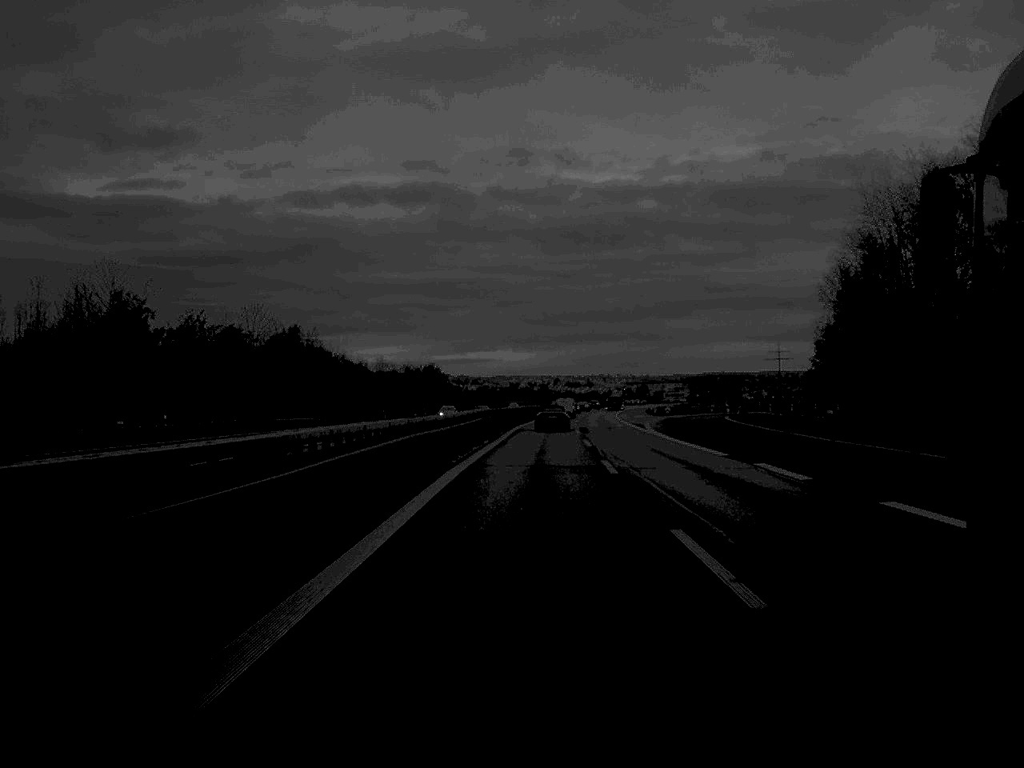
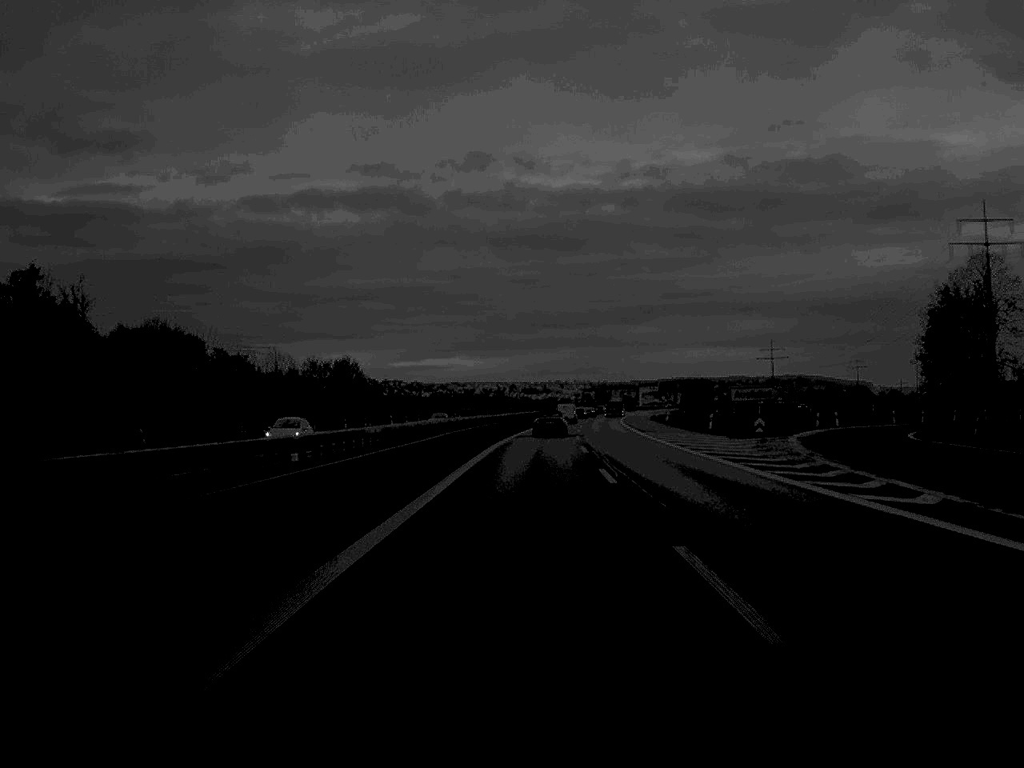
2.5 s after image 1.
(+1.3, +74.7) m; +2°
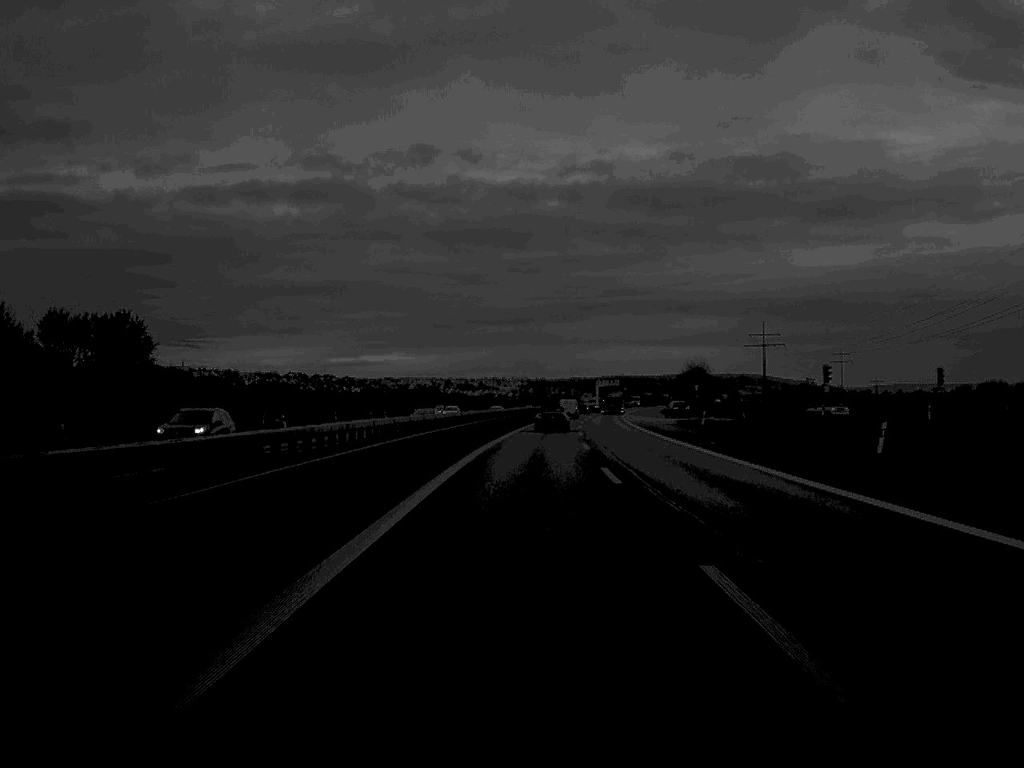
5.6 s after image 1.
(+2.2, +93.7) m; +3°
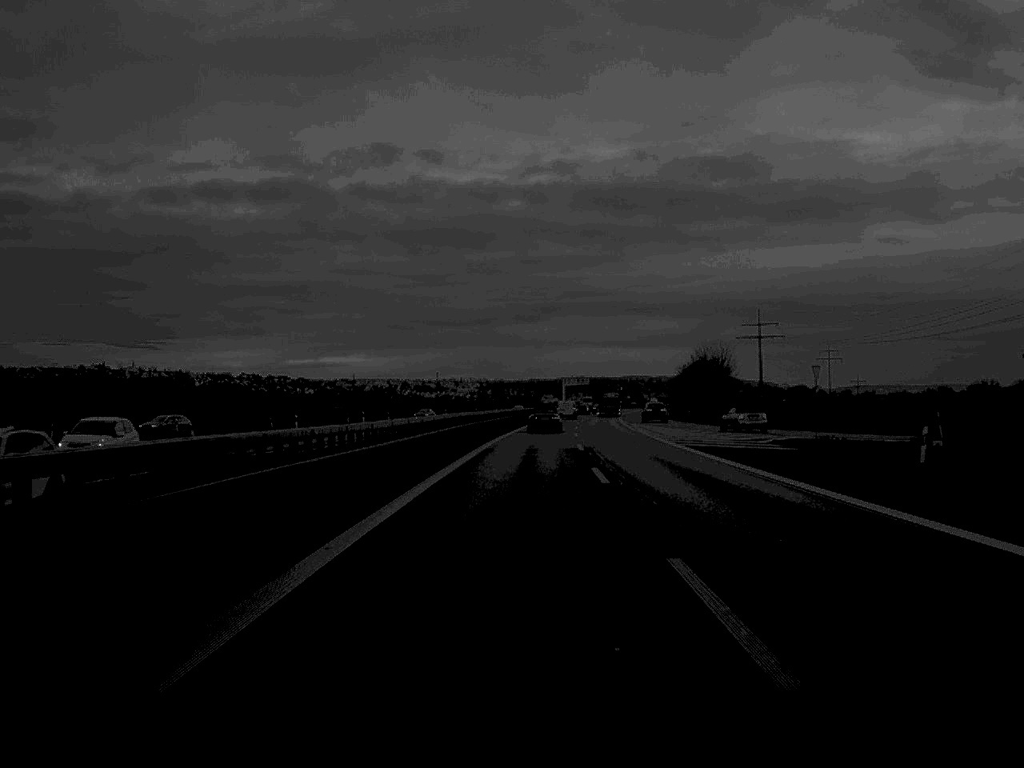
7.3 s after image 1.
(+0.9, +54.3) m; +2°
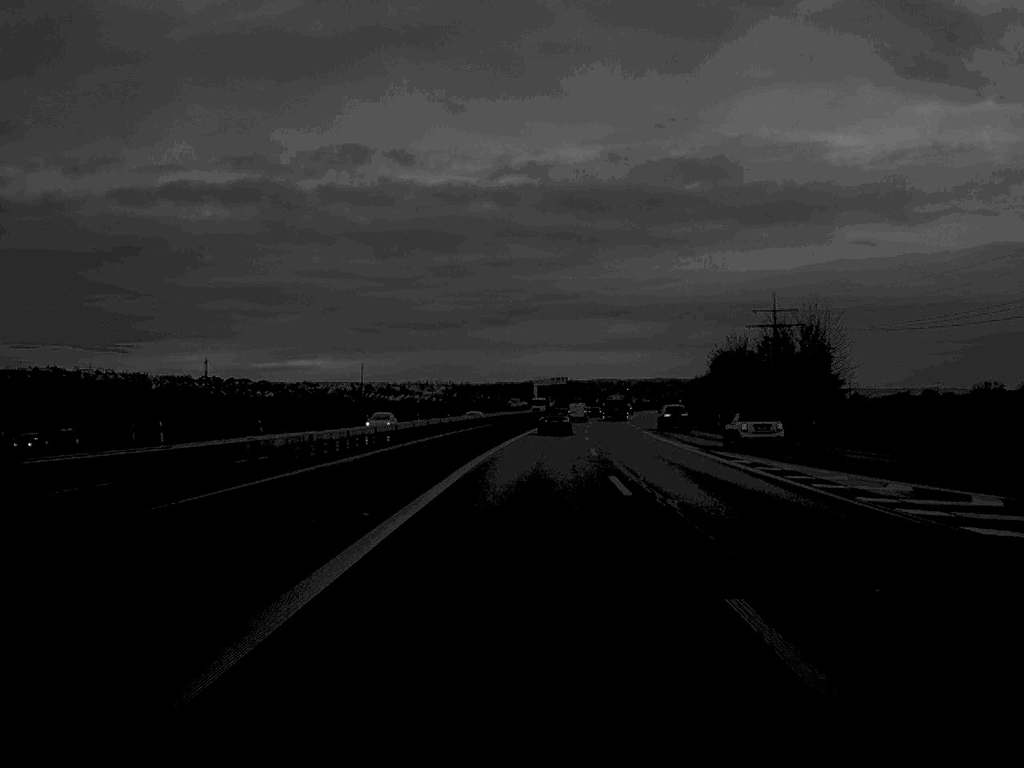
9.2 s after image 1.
(+0.7, +57.5) m; +2°
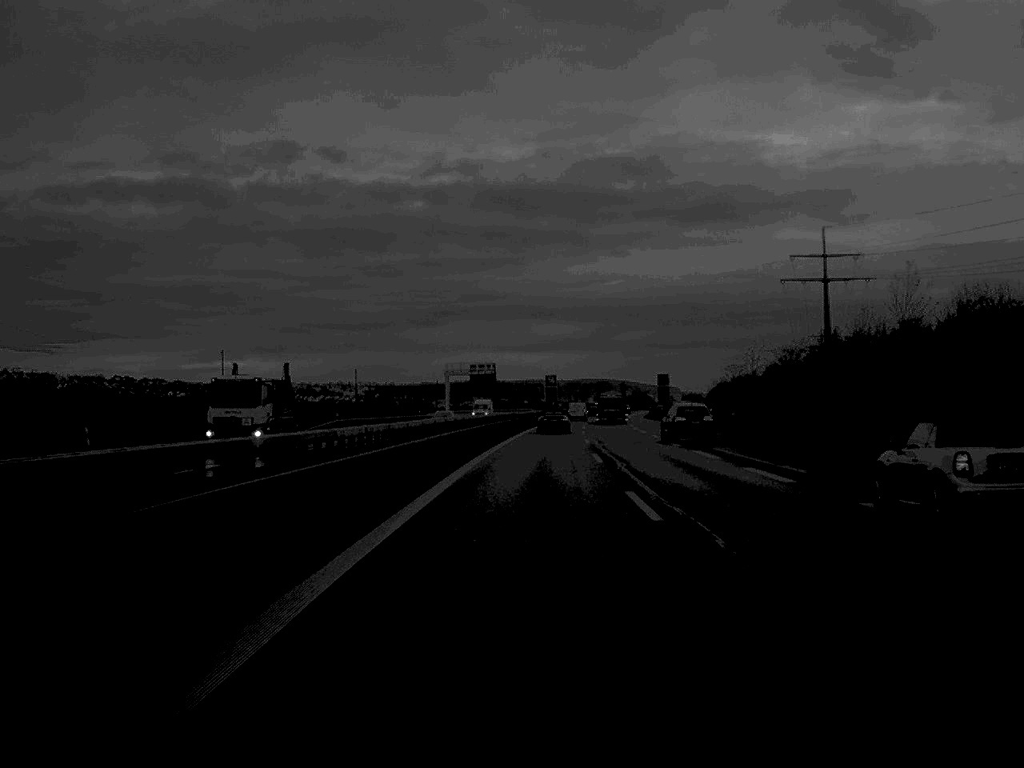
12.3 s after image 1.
(+3.0, +97.0) m; +3°
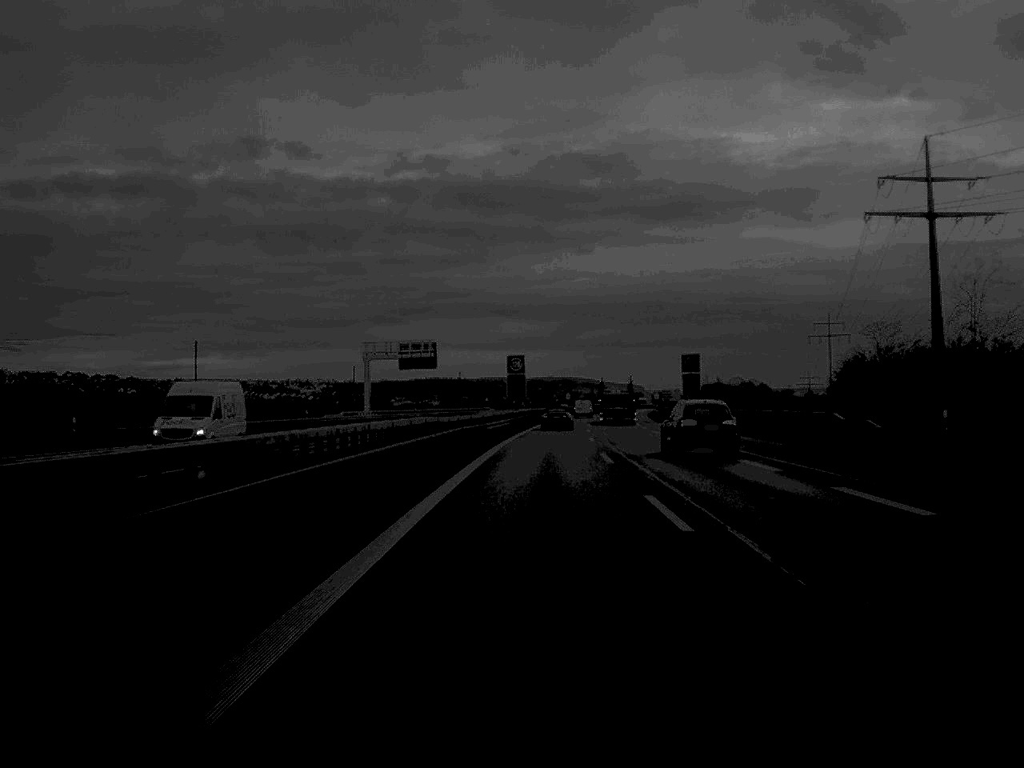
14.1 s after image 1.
(+0.8, +56.9) m; +2°
